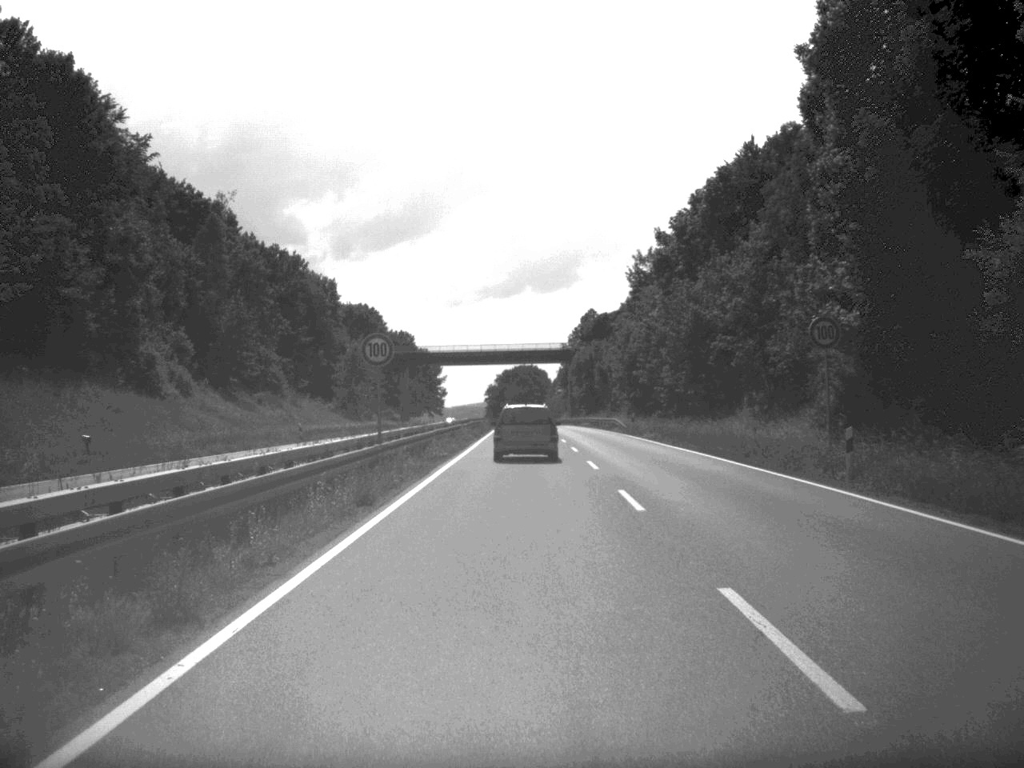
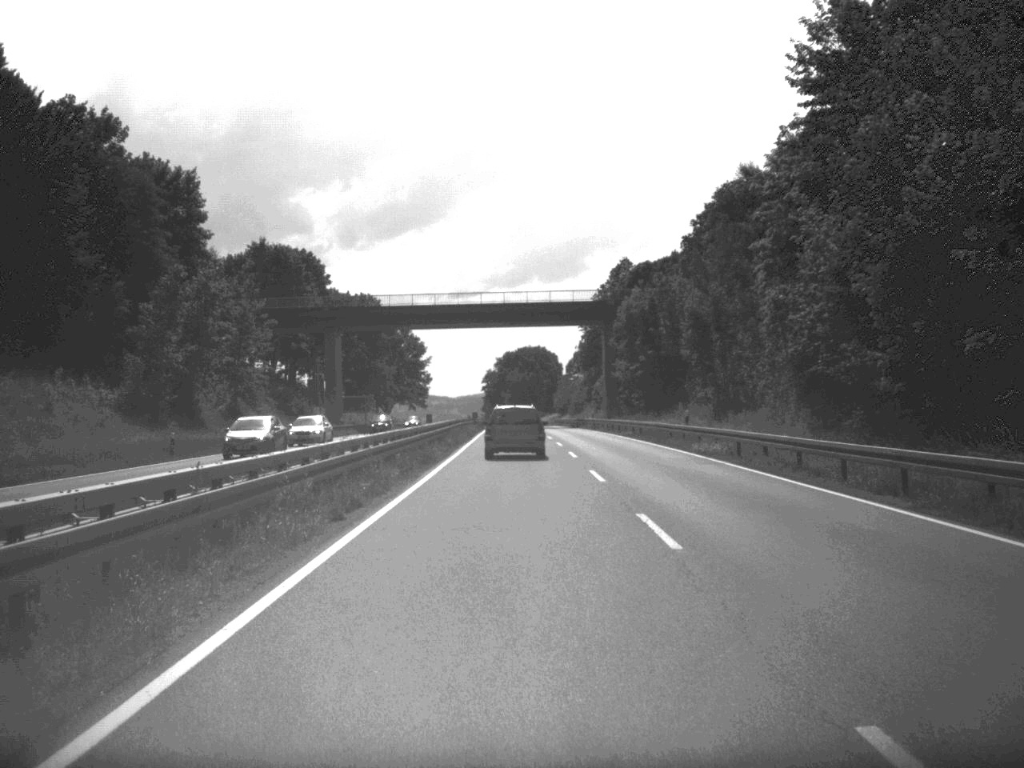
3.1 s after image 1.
(-0.2, +75.3) m; 0°
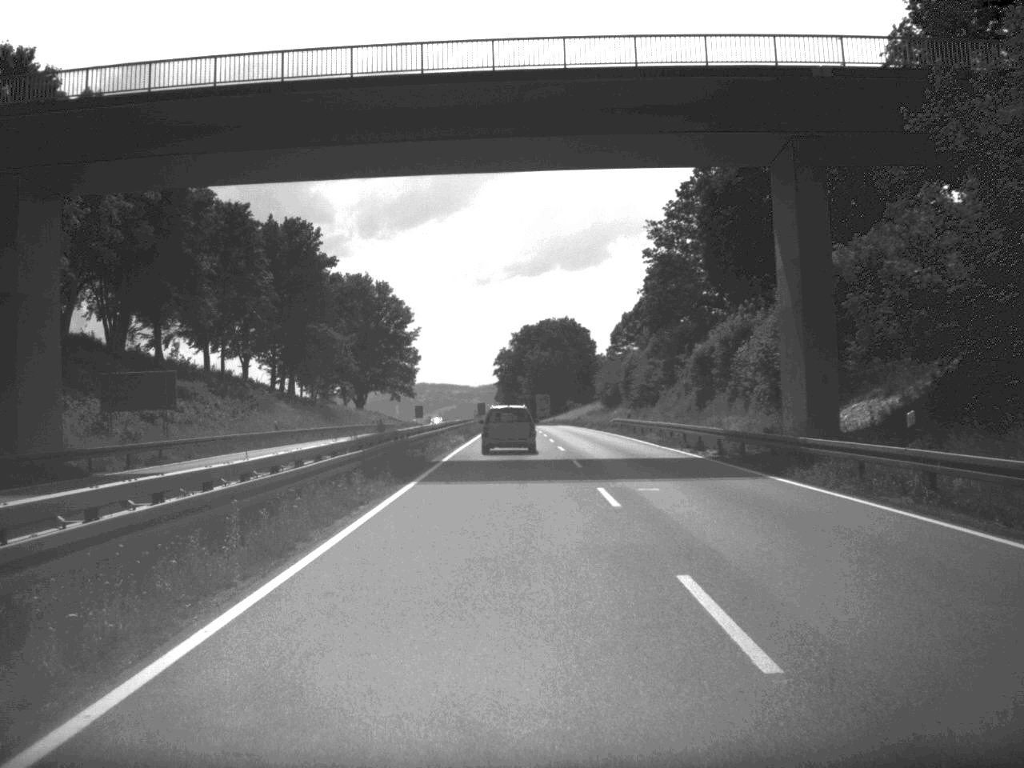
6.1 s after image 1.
(-0.6, +77.0) m; -1°
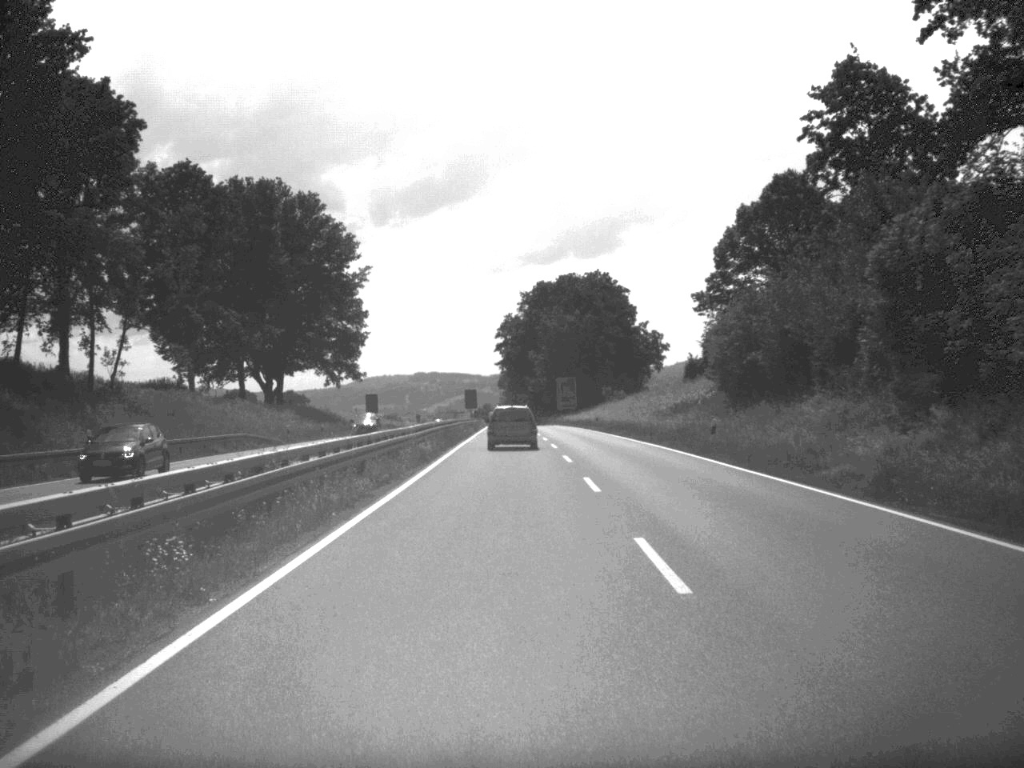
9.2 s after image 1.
(-0.5, +79.5) m; -1°
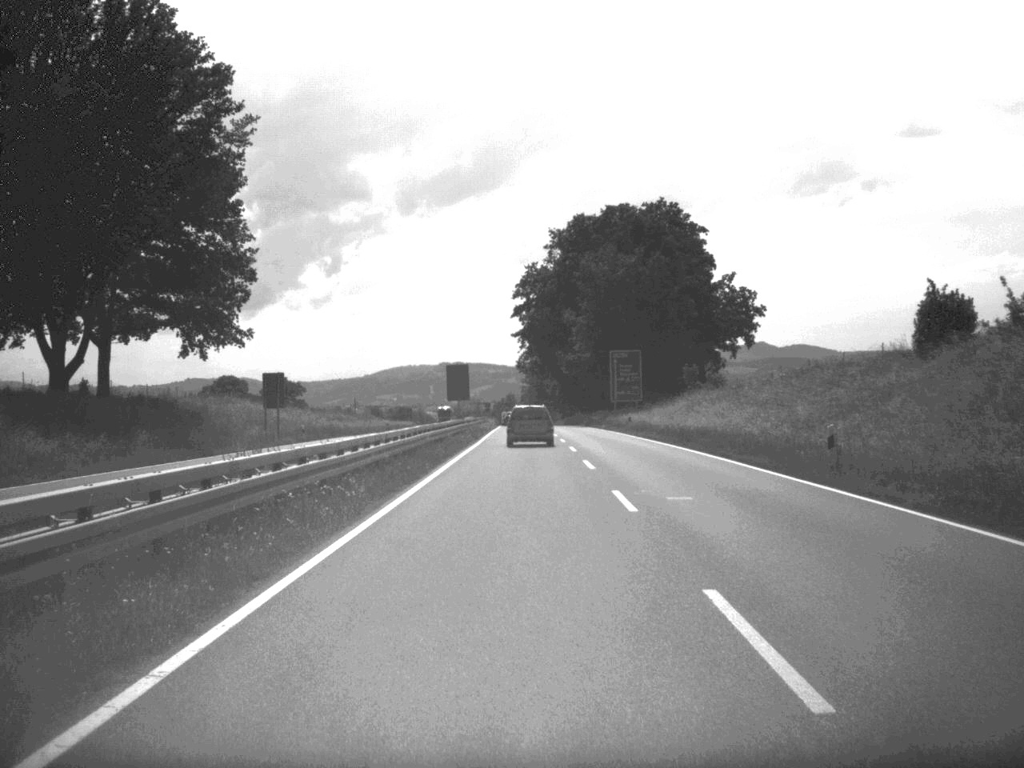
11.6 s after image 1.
(-0.7, +63.0) m; -1°
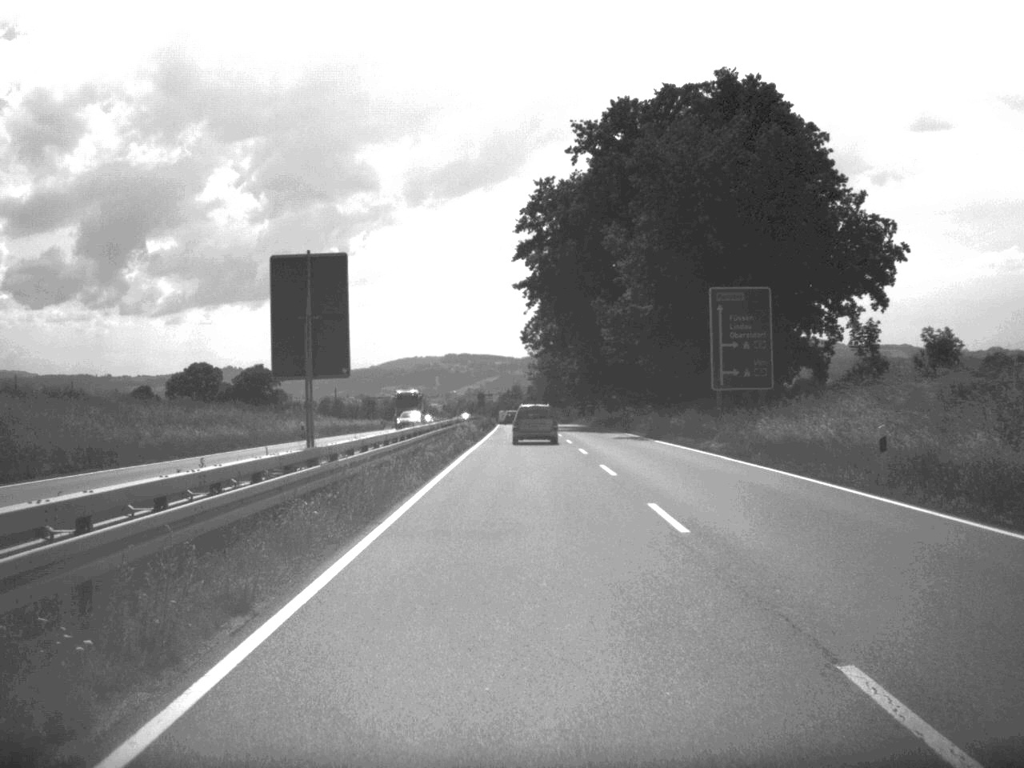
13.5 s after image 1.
(-0.2, +50.4) m; 0°
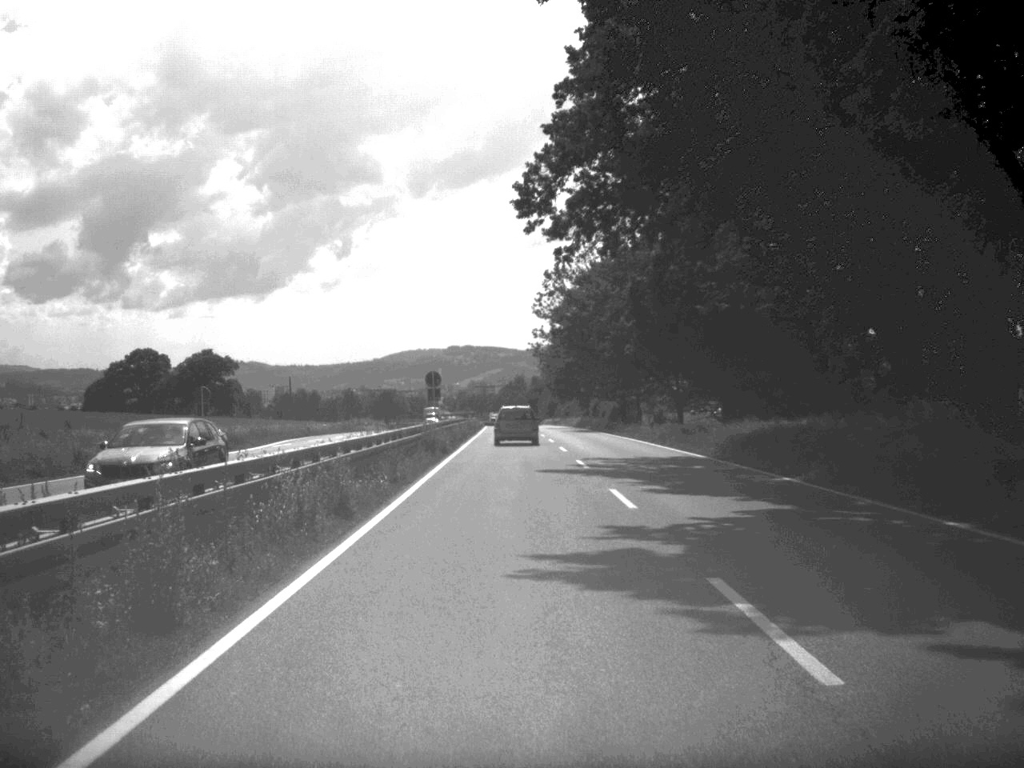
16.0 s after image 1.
(-0.1, +66.9) m; 0°
